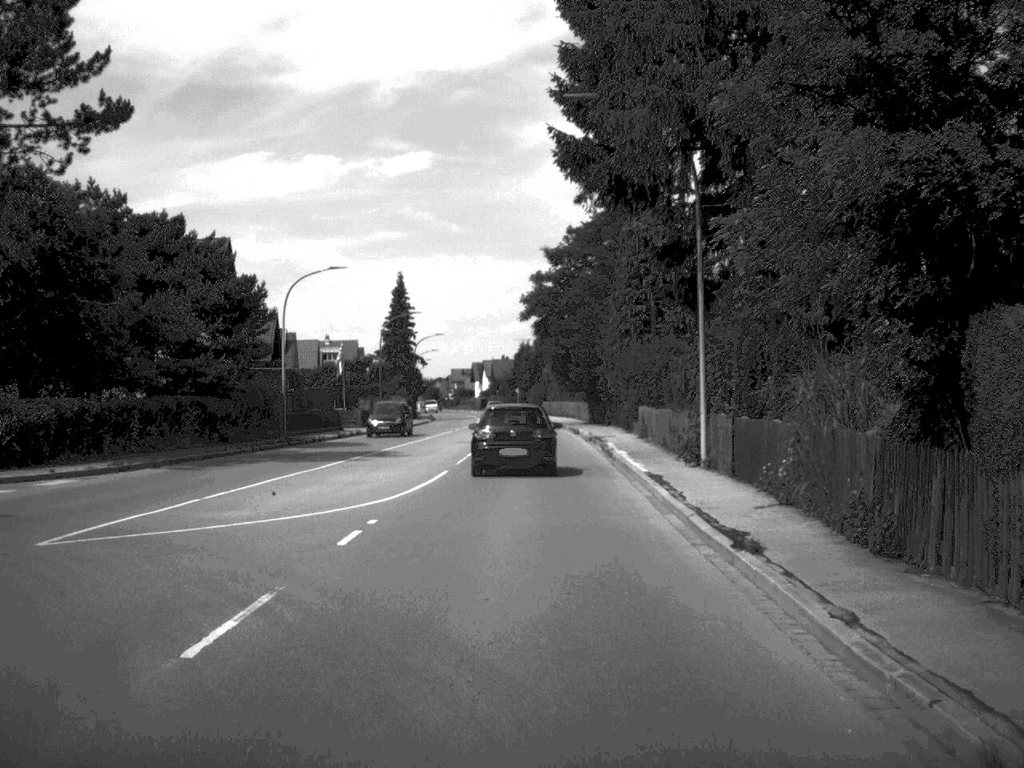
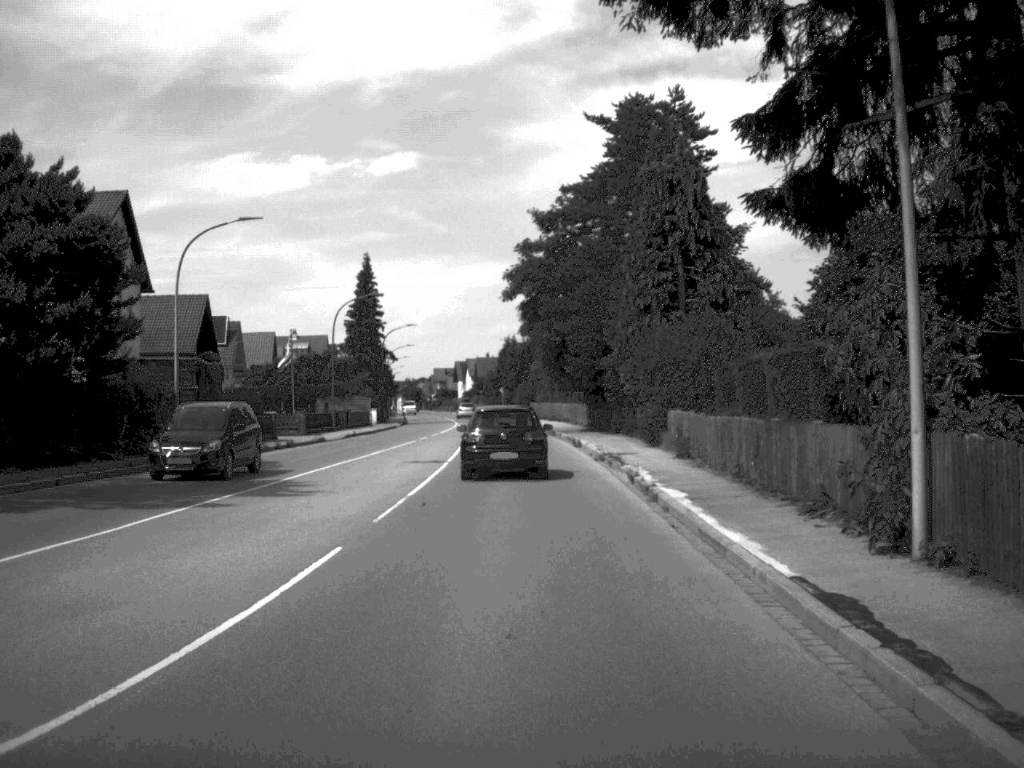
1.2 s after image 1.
(+0.1, +14.5) m; +1°
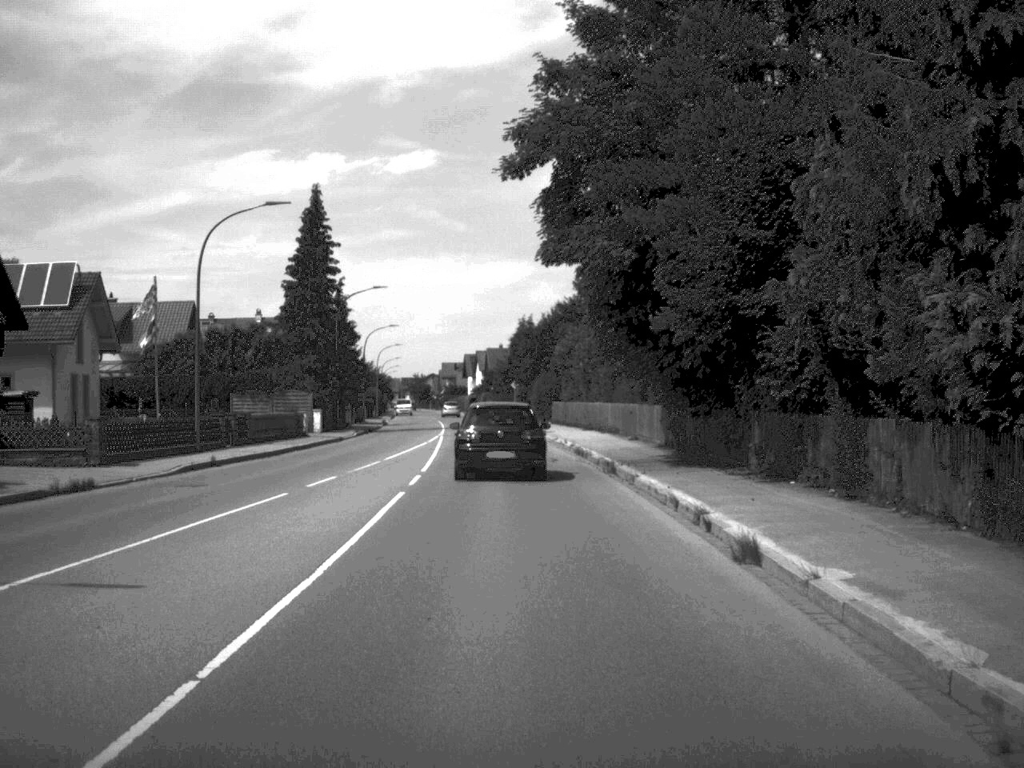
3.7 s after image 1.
(-0.2, +30.1) m; -1°
